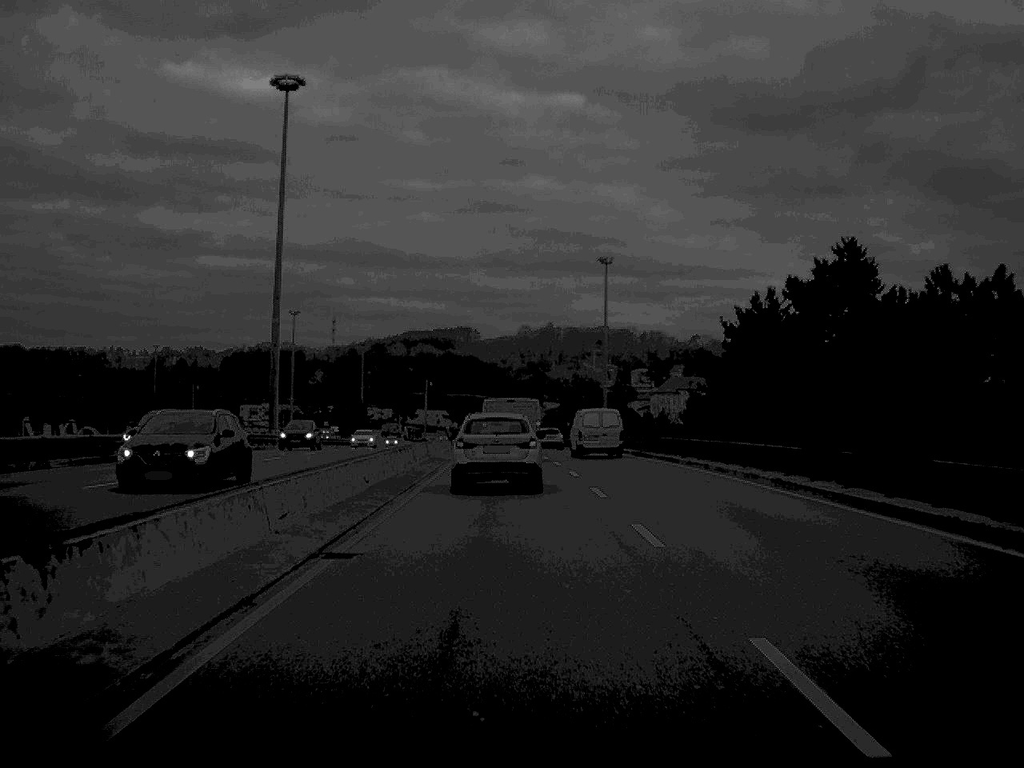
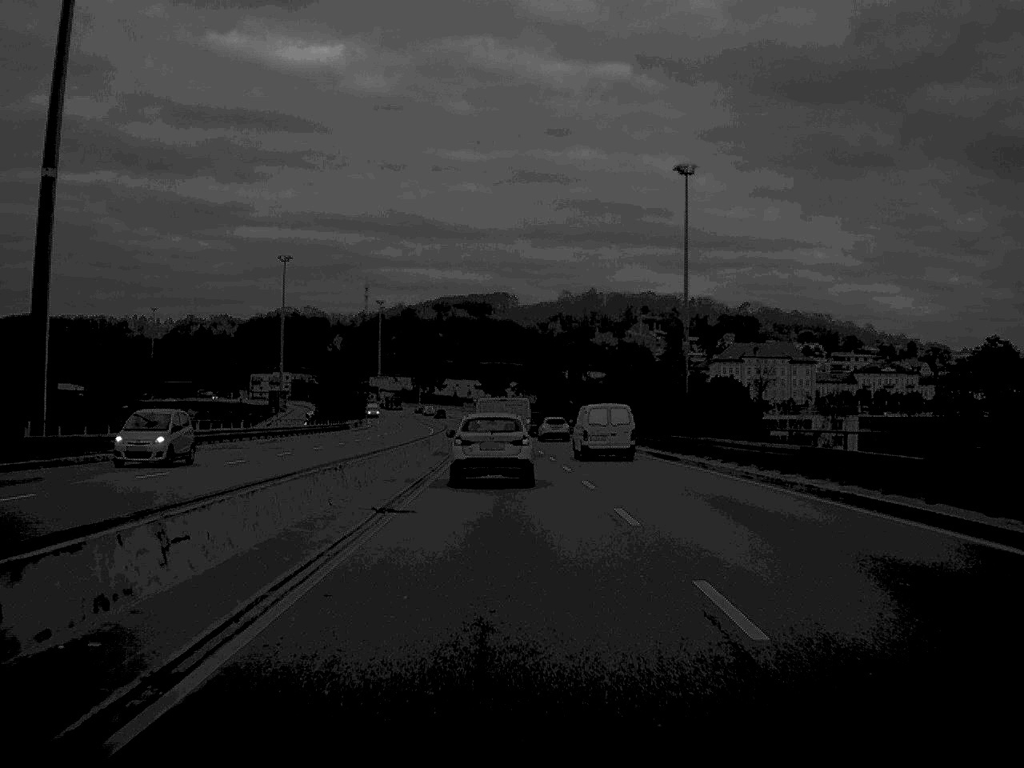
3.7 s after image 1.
(-1.1, +59.3) m; -2°
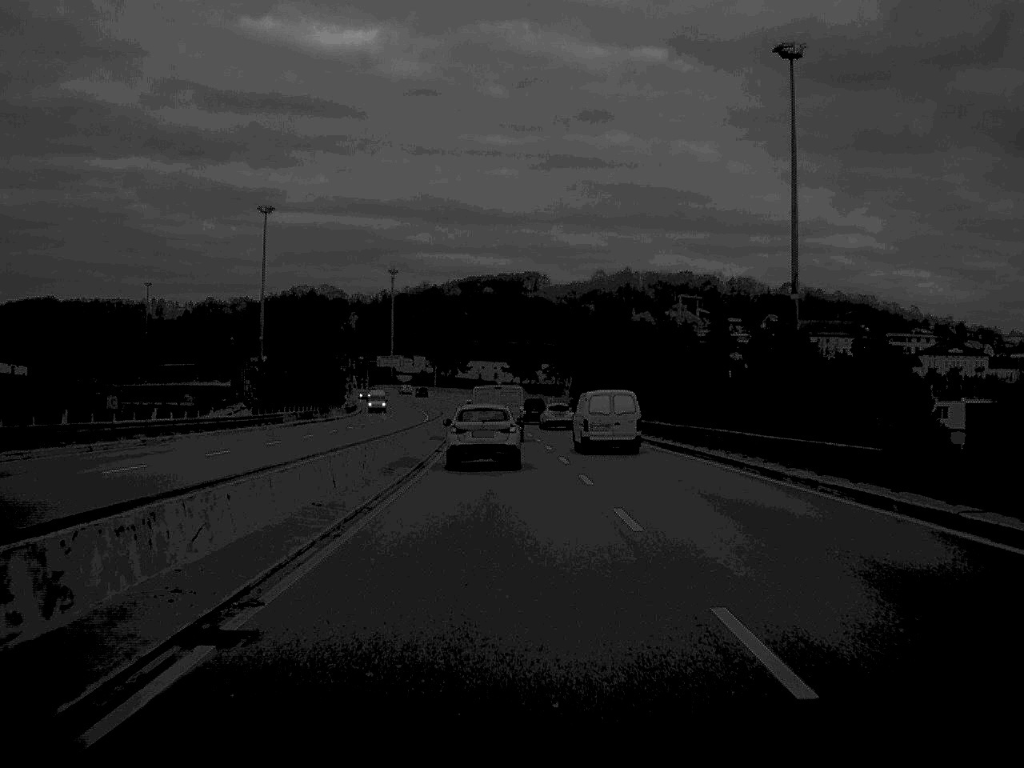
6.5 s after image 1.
(-0.6, +46.2) m; -1°
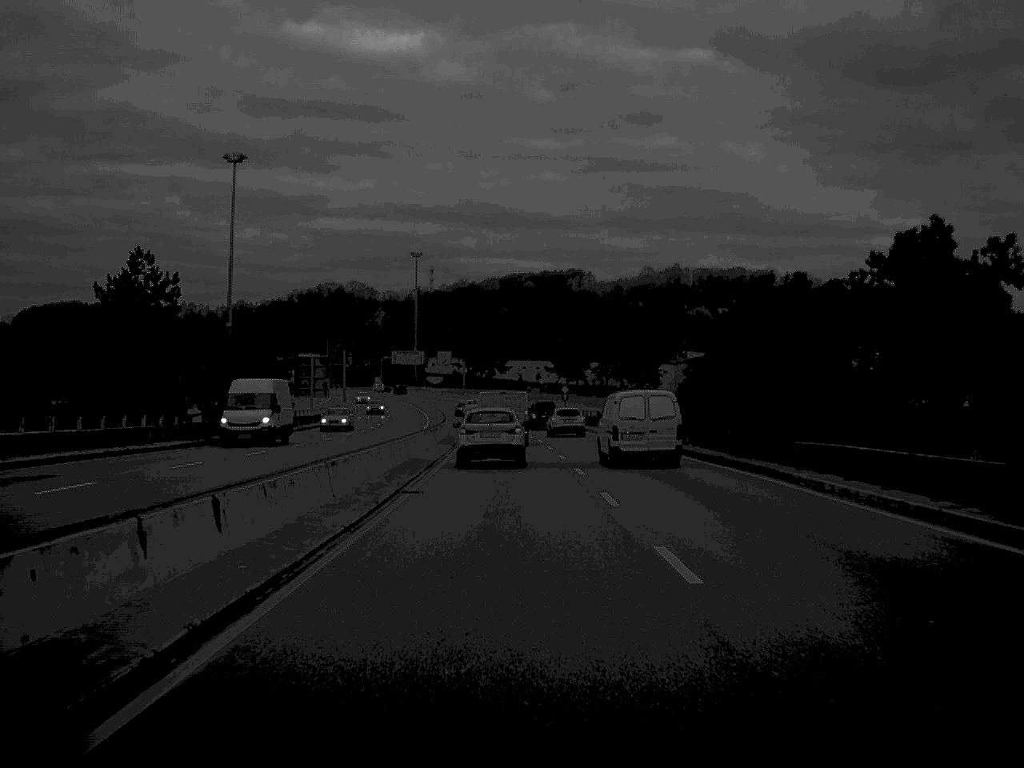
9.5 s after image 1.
(-0.8, +48.8) m; -2°
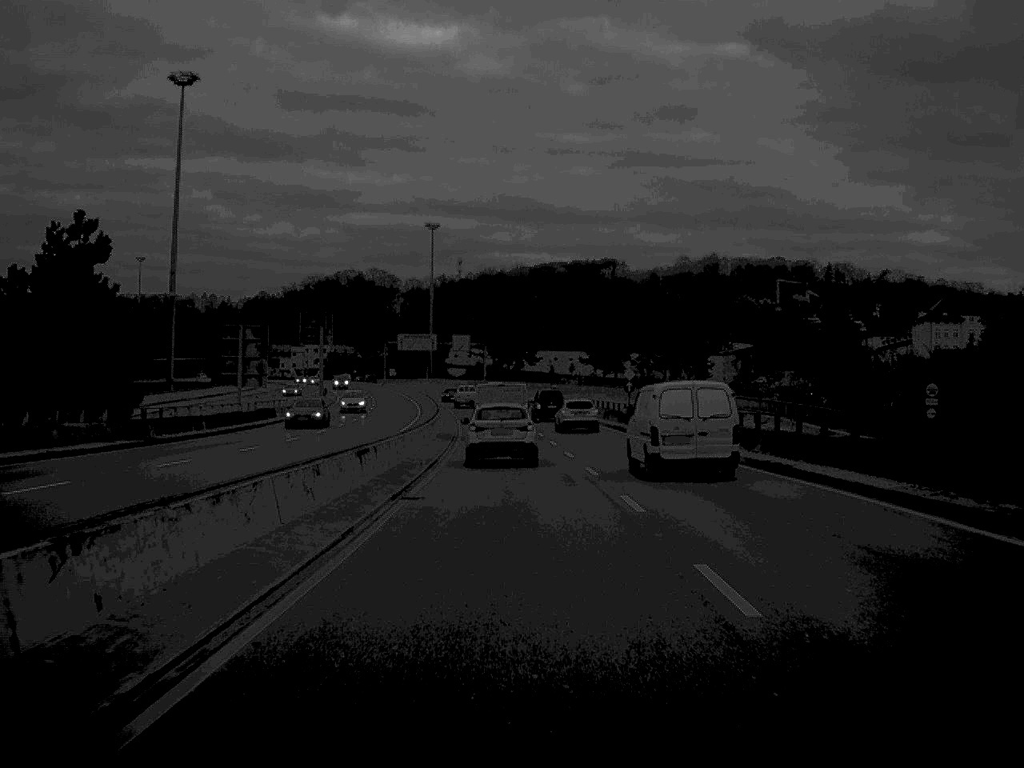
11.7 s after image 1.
(-0.5, +37.7) m; -1°
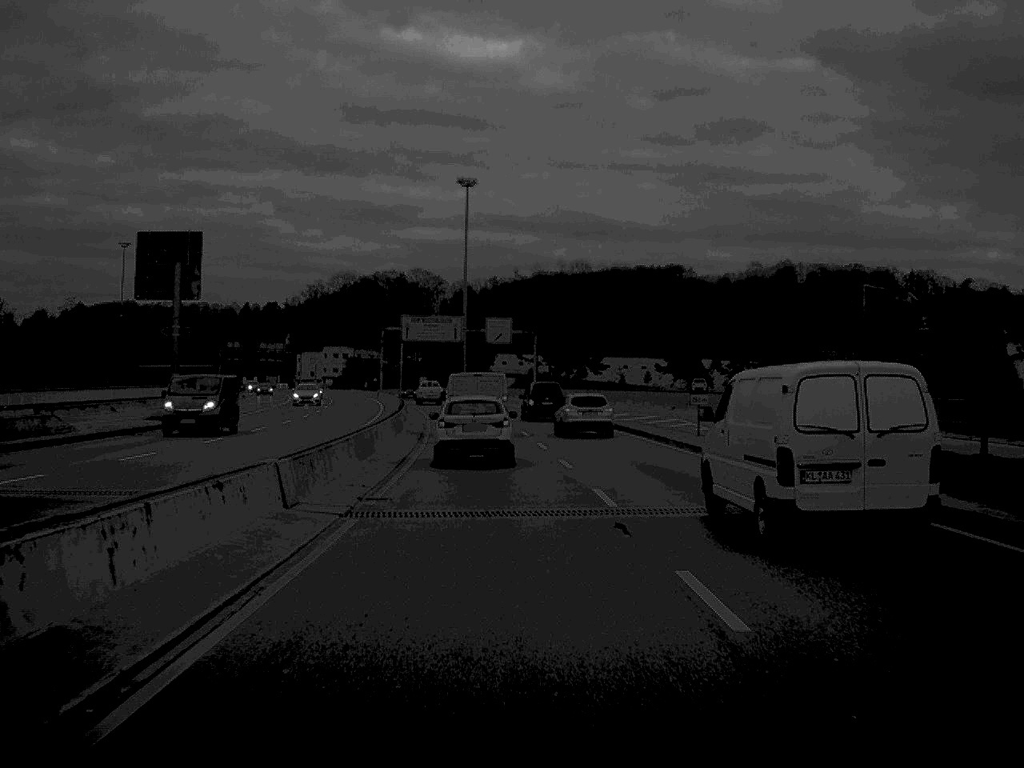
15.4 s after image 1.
(-1.2, +62.7) m; -3°
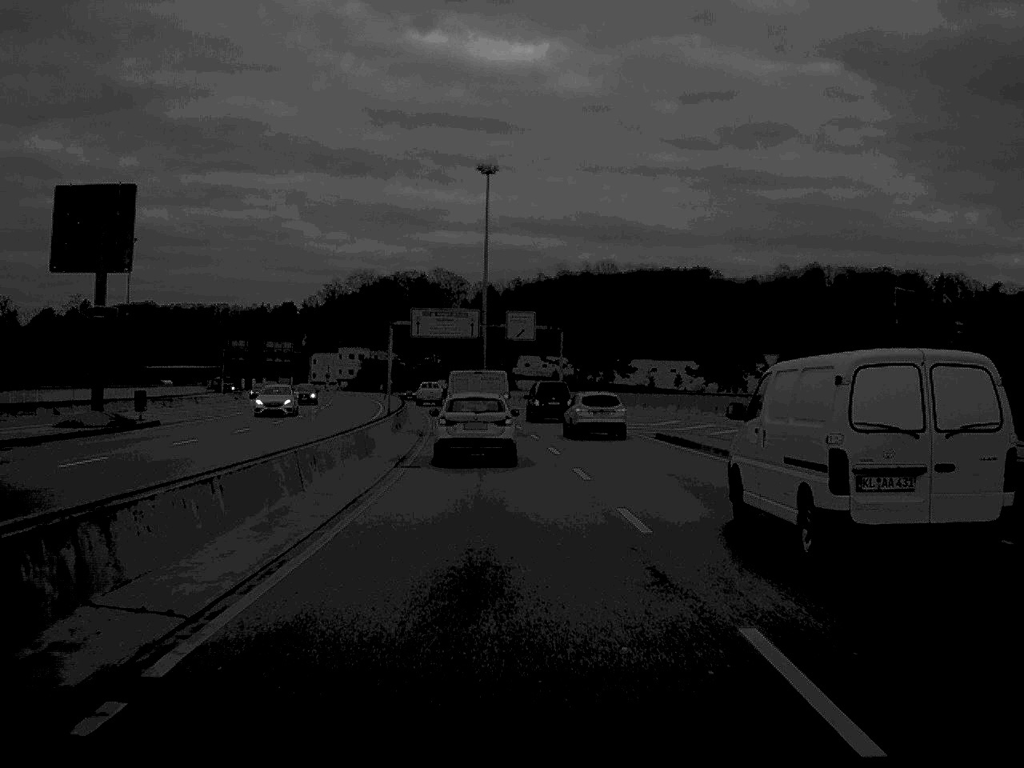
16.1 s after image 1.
(-0.1, +12.8) m; -1°
